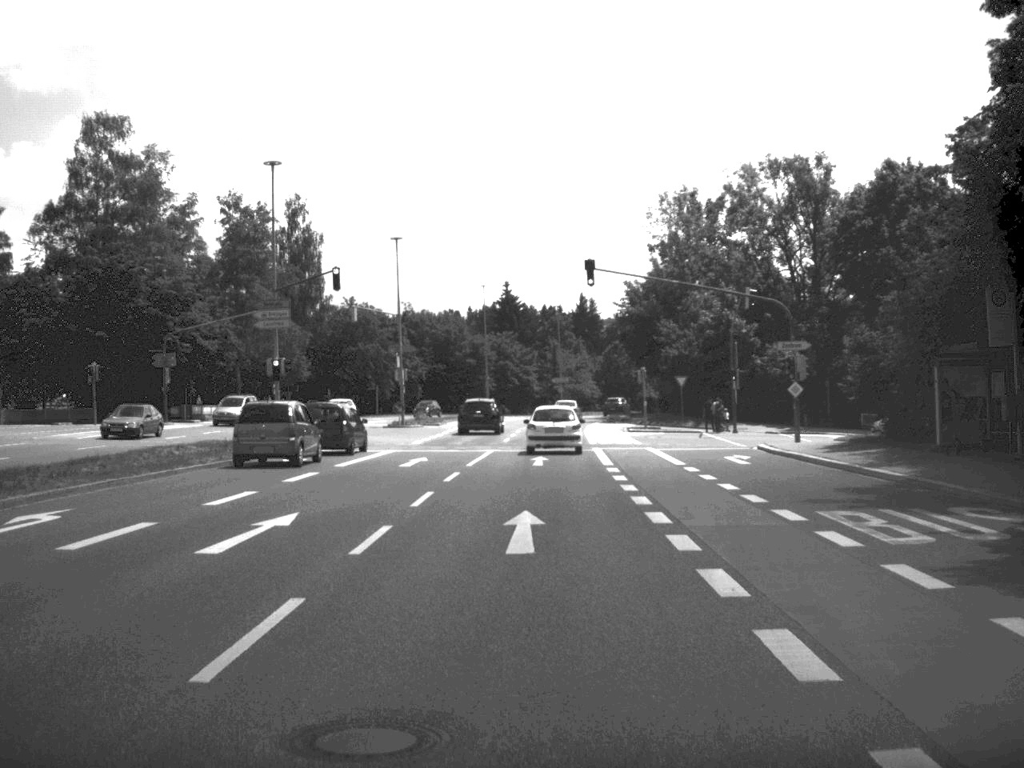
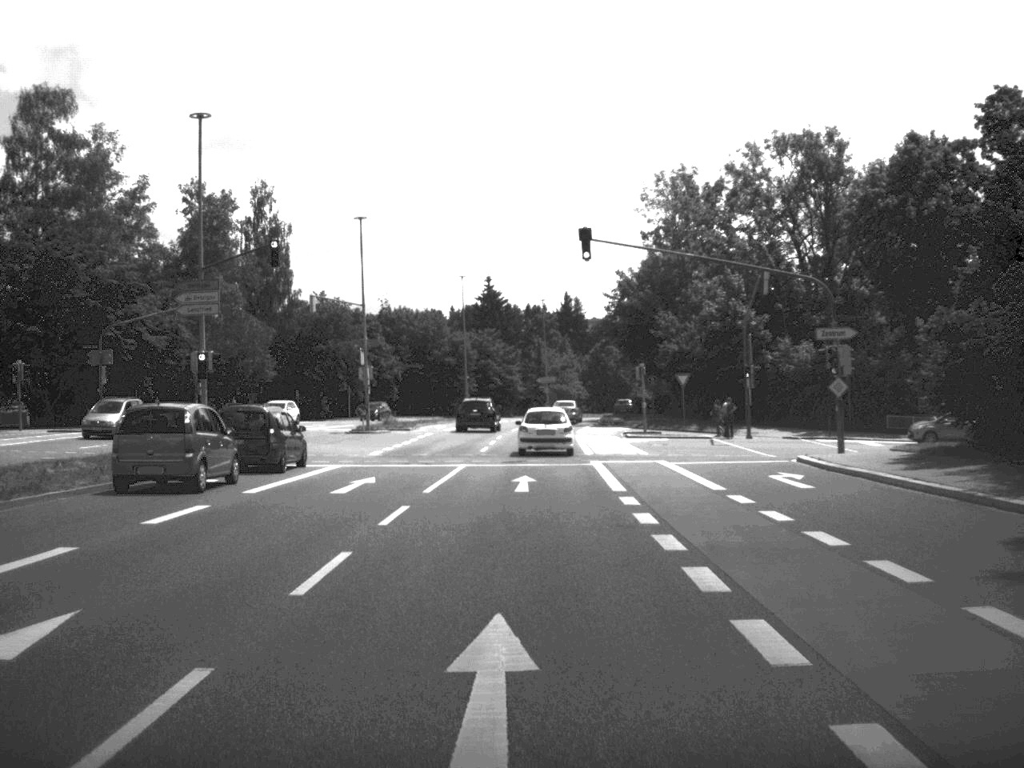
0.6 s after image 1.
(+0.1, +8.4) m; +1°
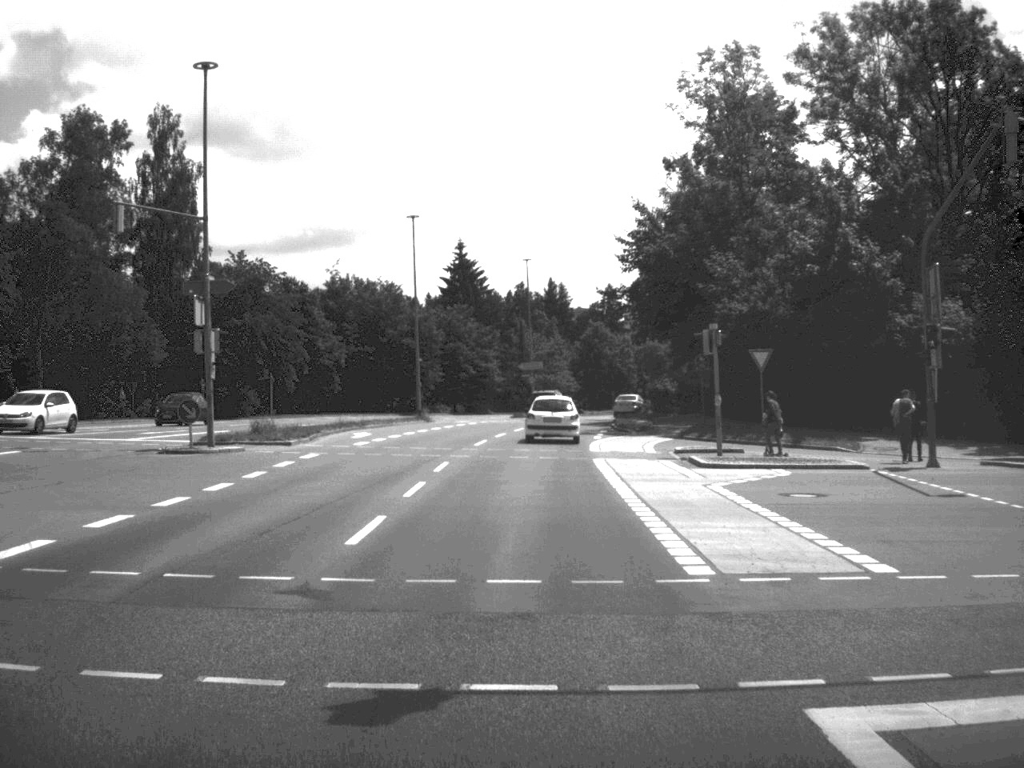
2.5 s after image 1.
(+0.1, +27.5) m; +1°
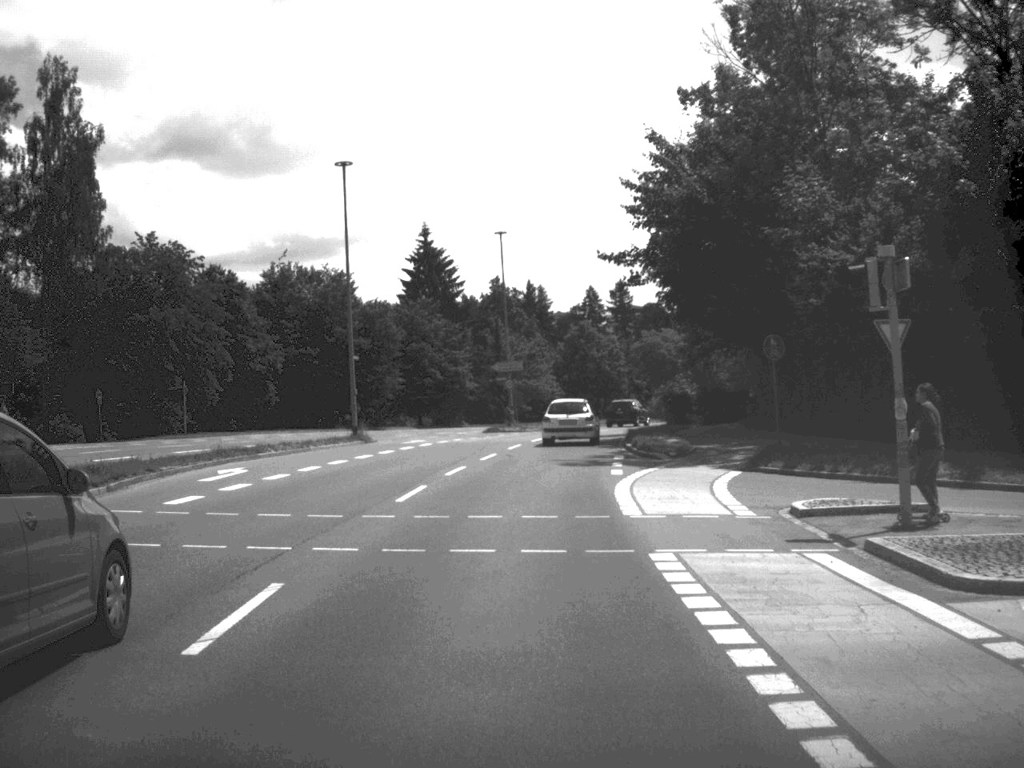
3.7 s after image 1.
(+0.1, +17.3) m; +1°
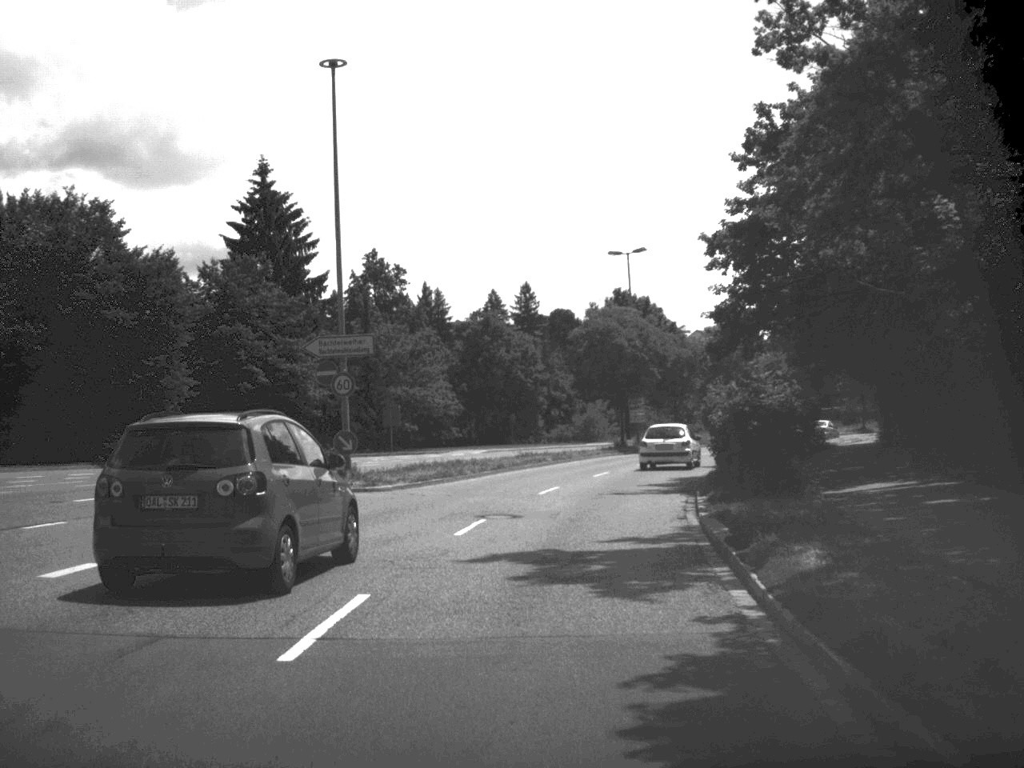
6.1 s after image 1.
(+0.9, +35.4) m; +4°
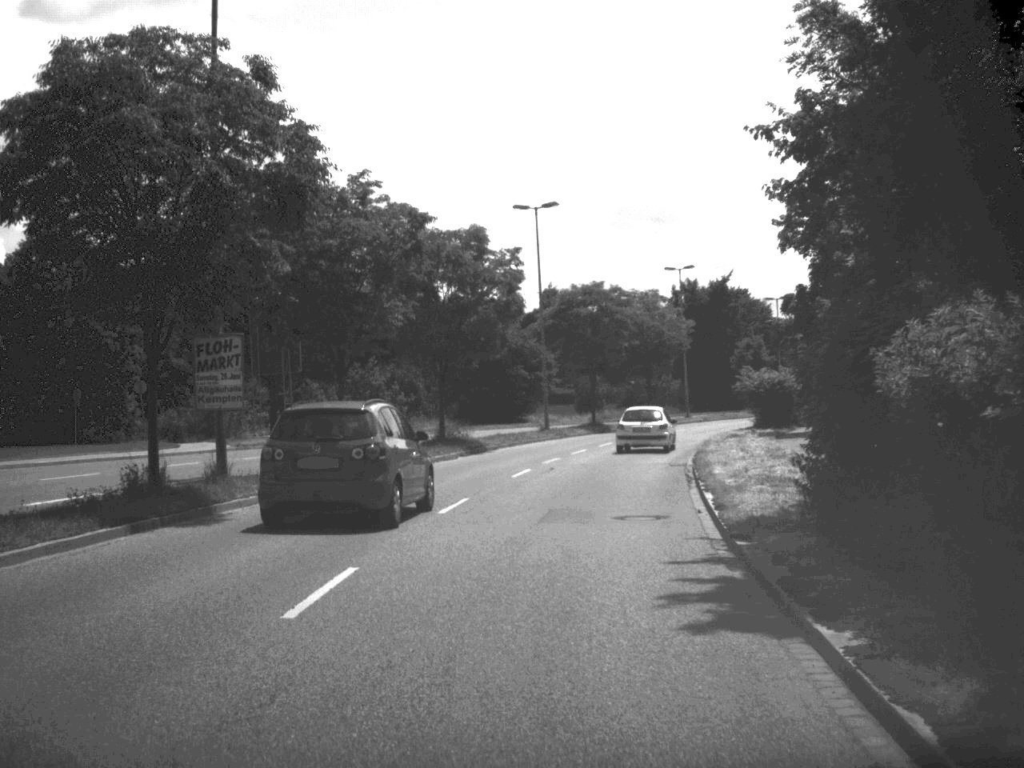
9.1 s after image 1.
(+5.0, +43.0) m; +14°
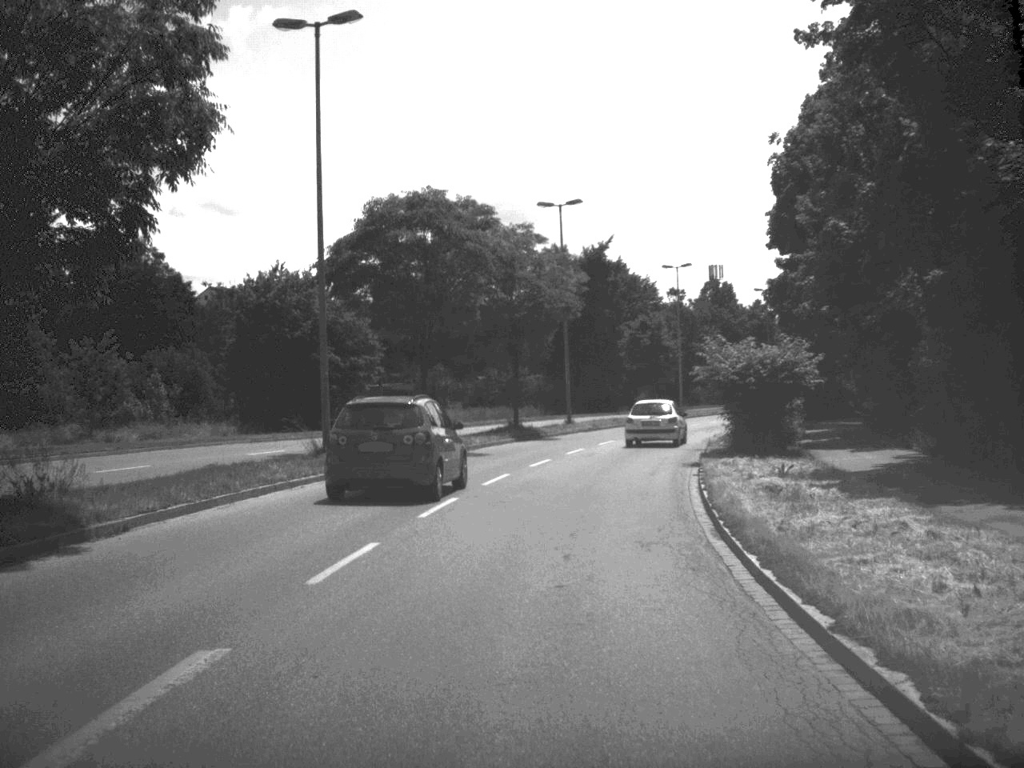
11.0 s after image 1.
(+1.7, +27.8) m; +7°
